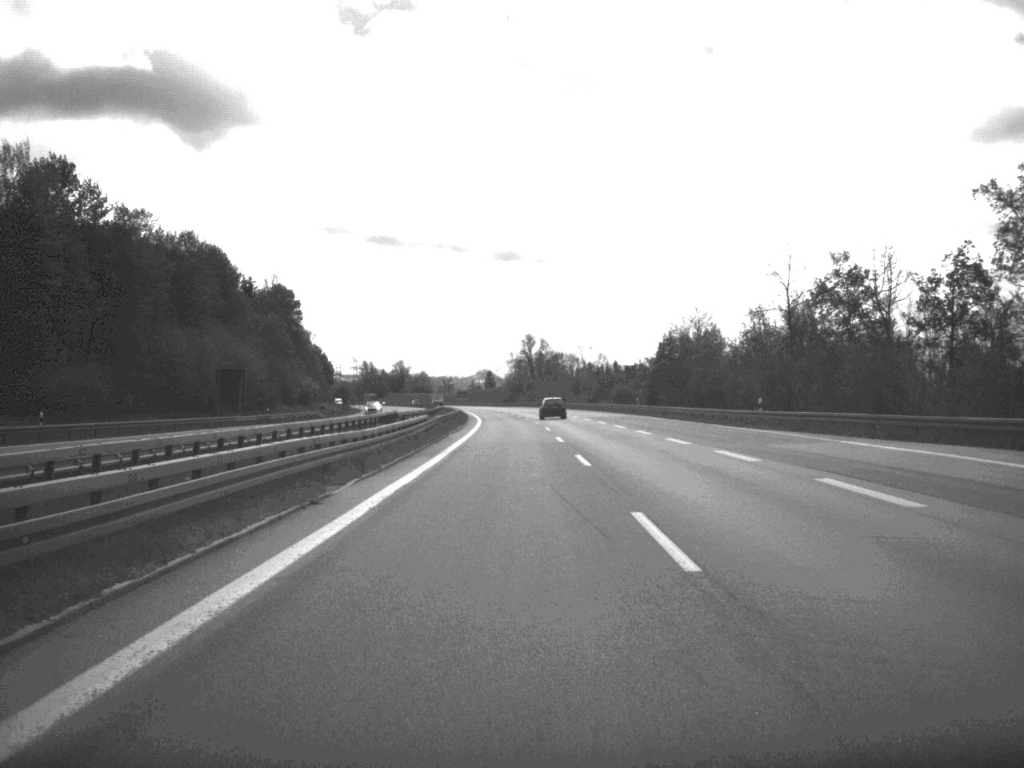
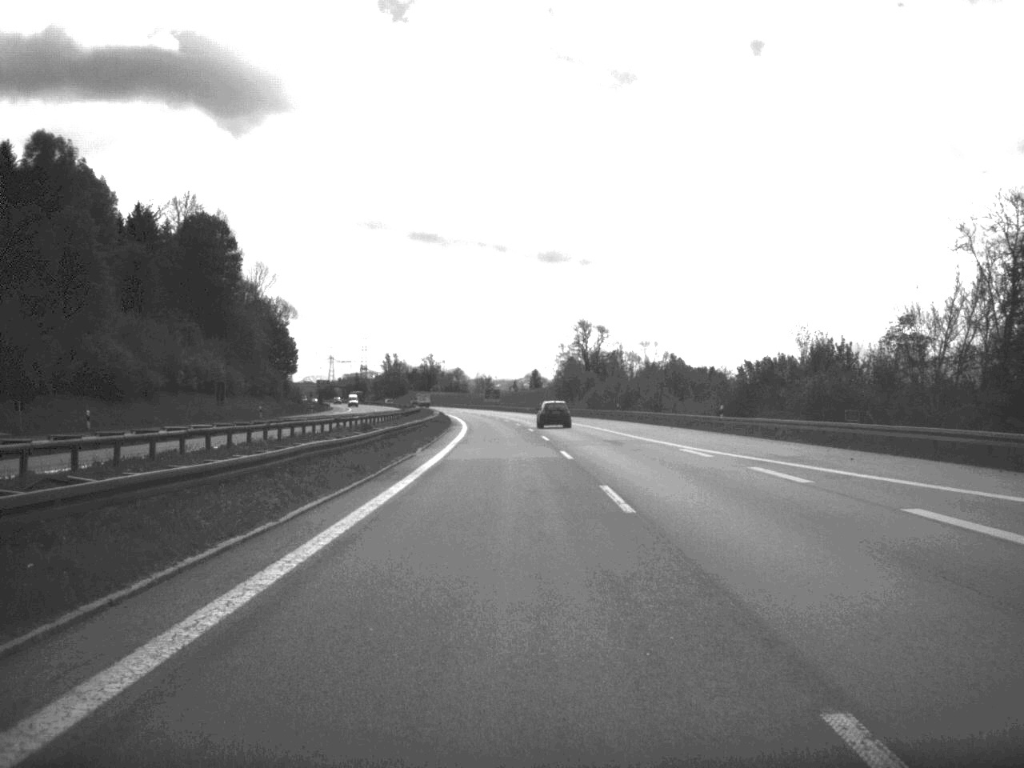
(-1.5, +99.6) m; -2°
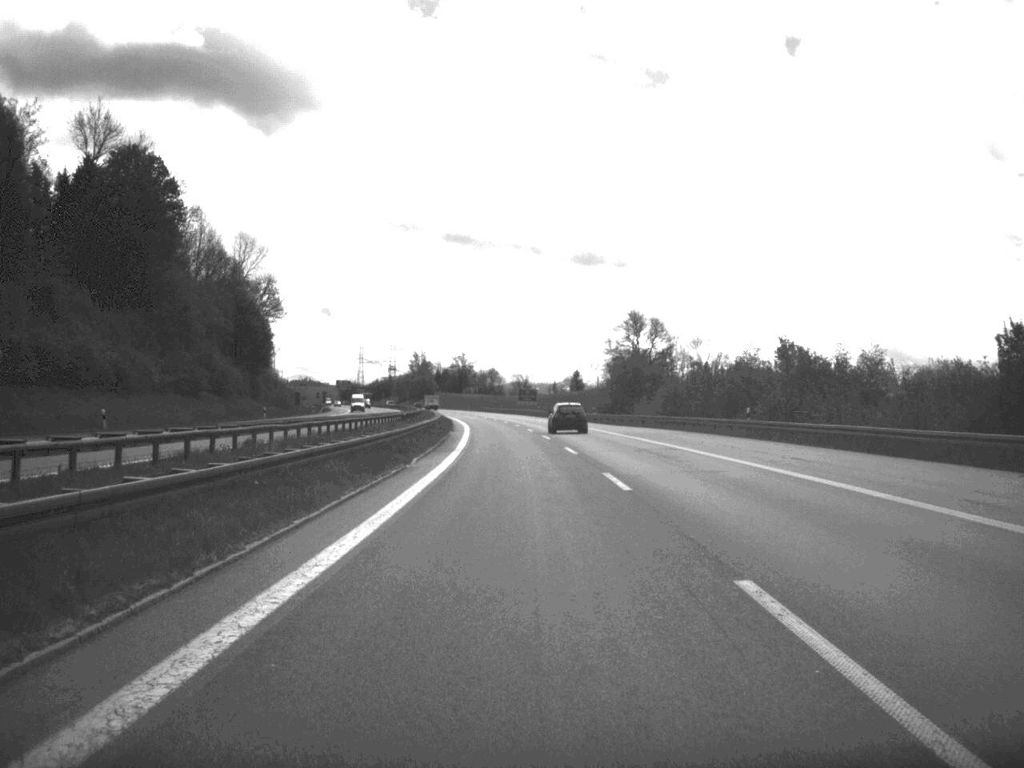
(-0.8, +48.5) m; -2°
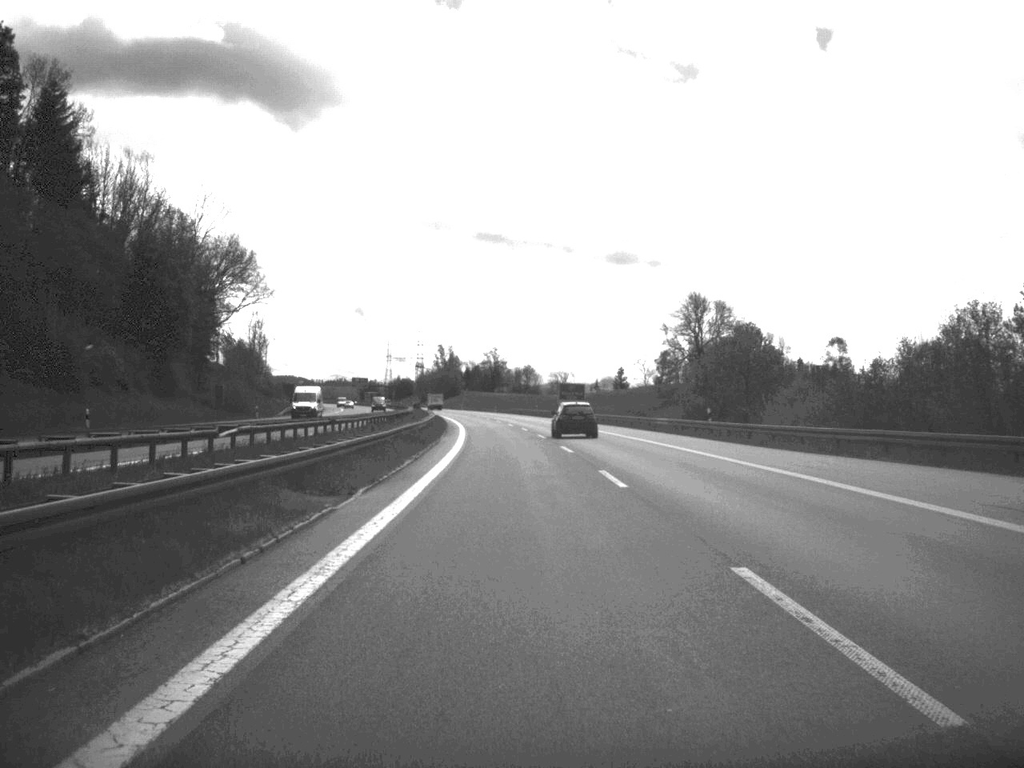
(-0.8, +52.1) m; -2°
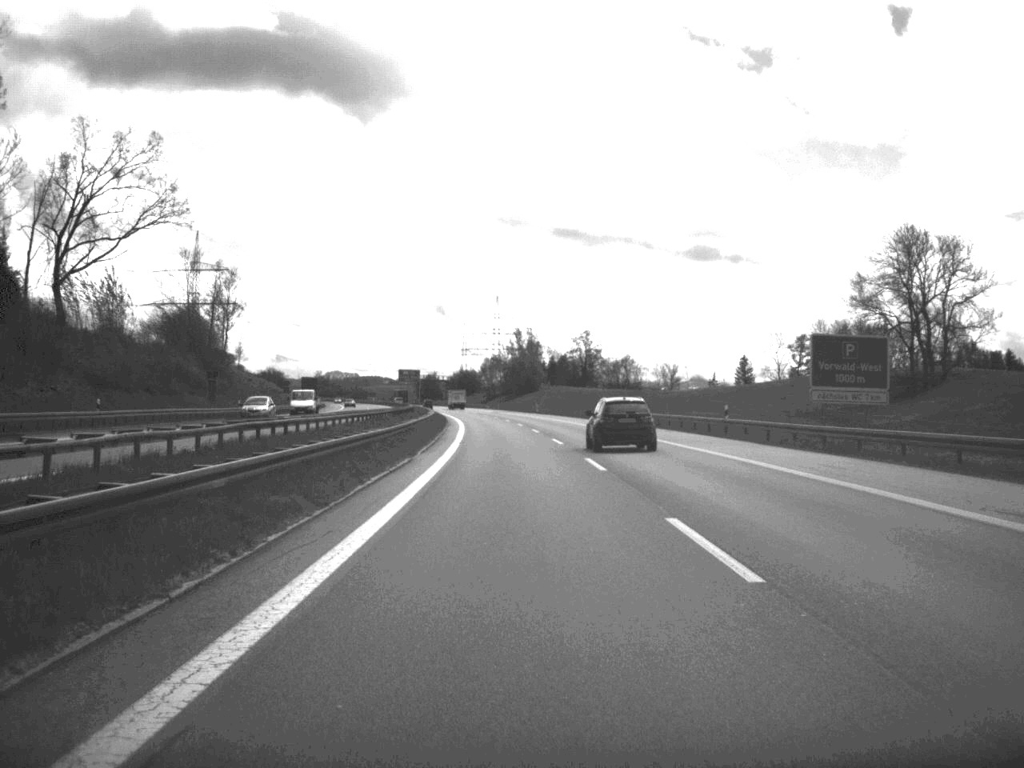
(-3.6, +101.2) m; -4°
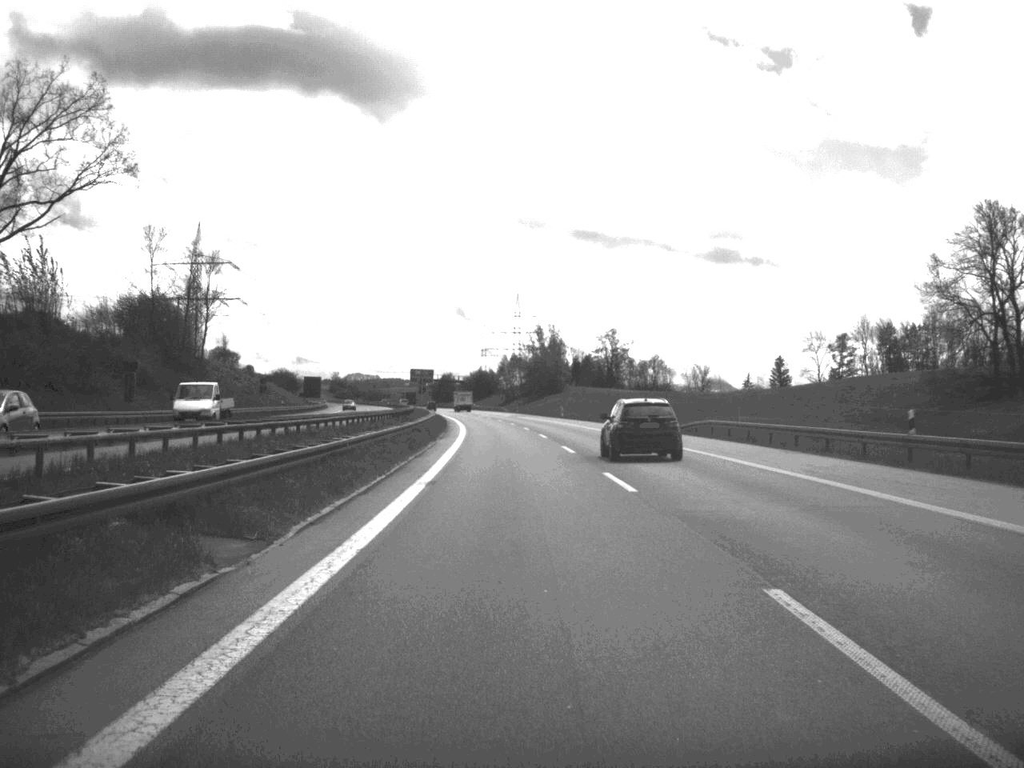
(-0.2, +24.0) m; -1°
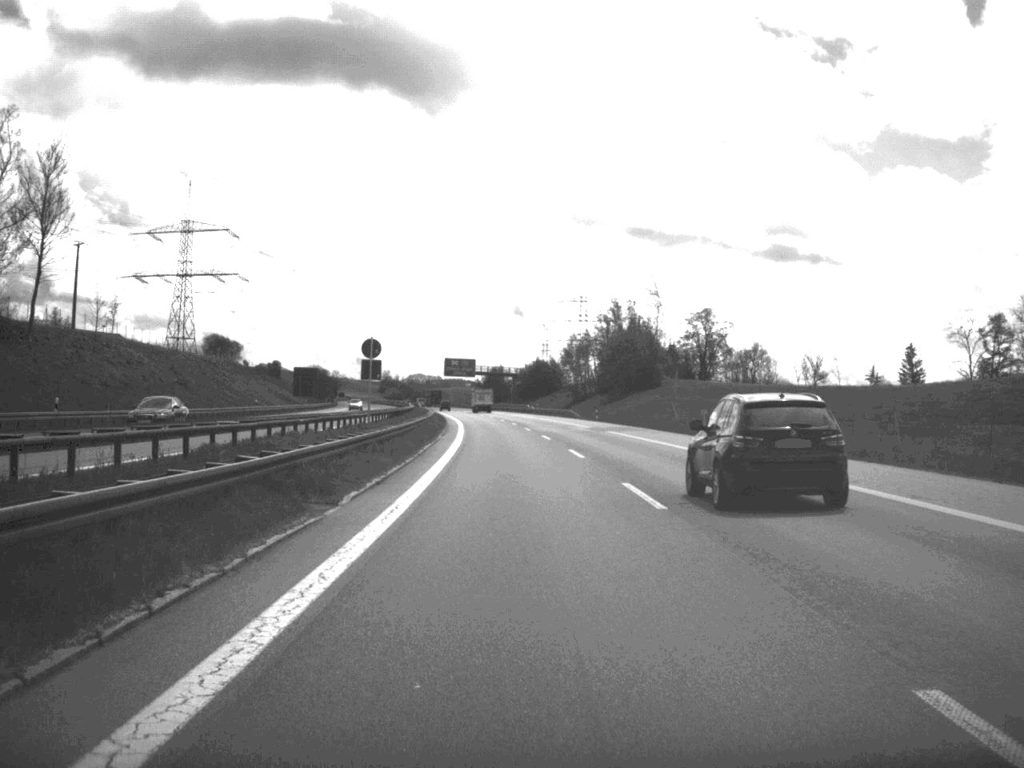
(-2.0, +74.5) m; -3°
